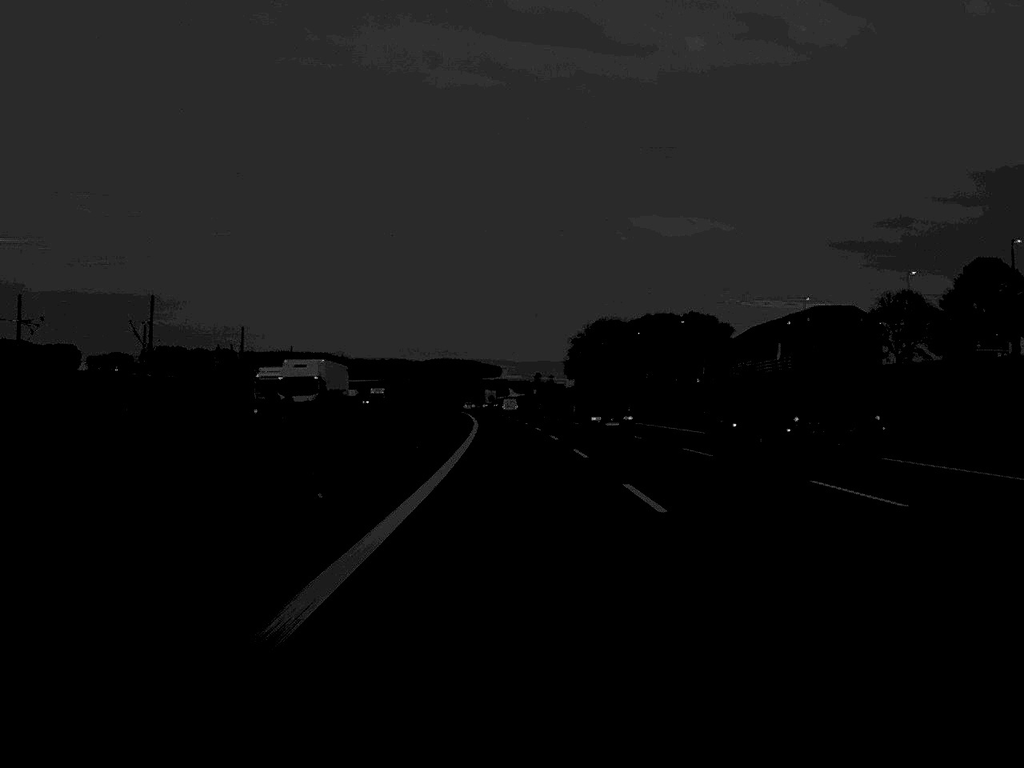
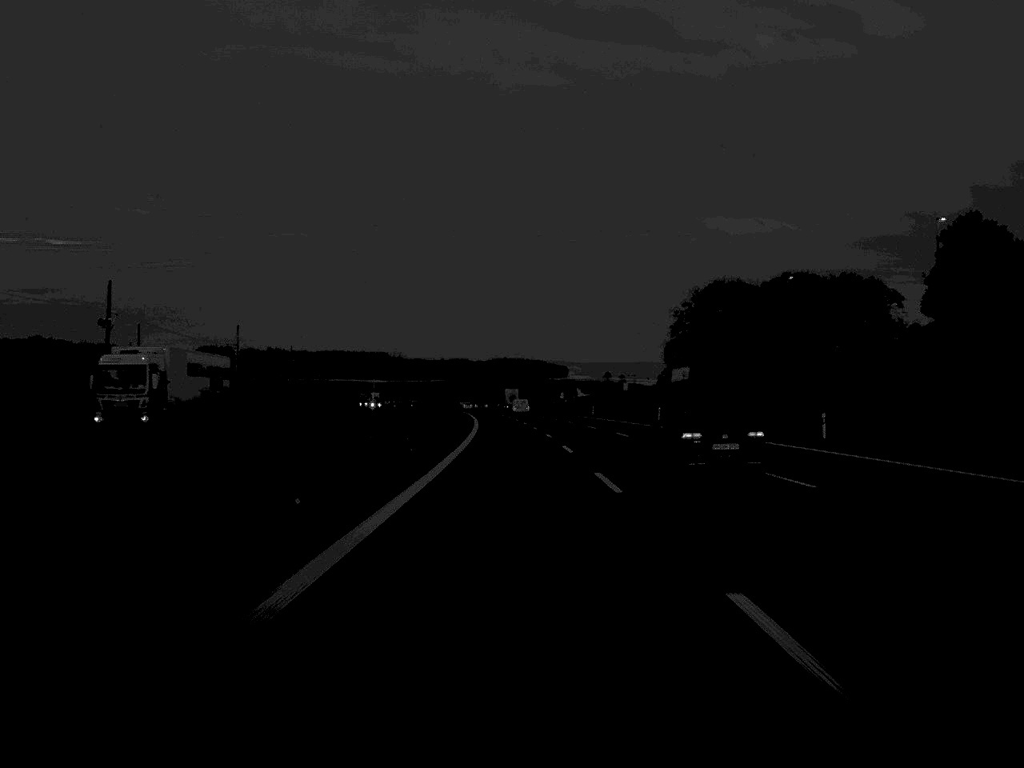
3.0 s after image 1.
(-2.8, +119.8) m; -3°
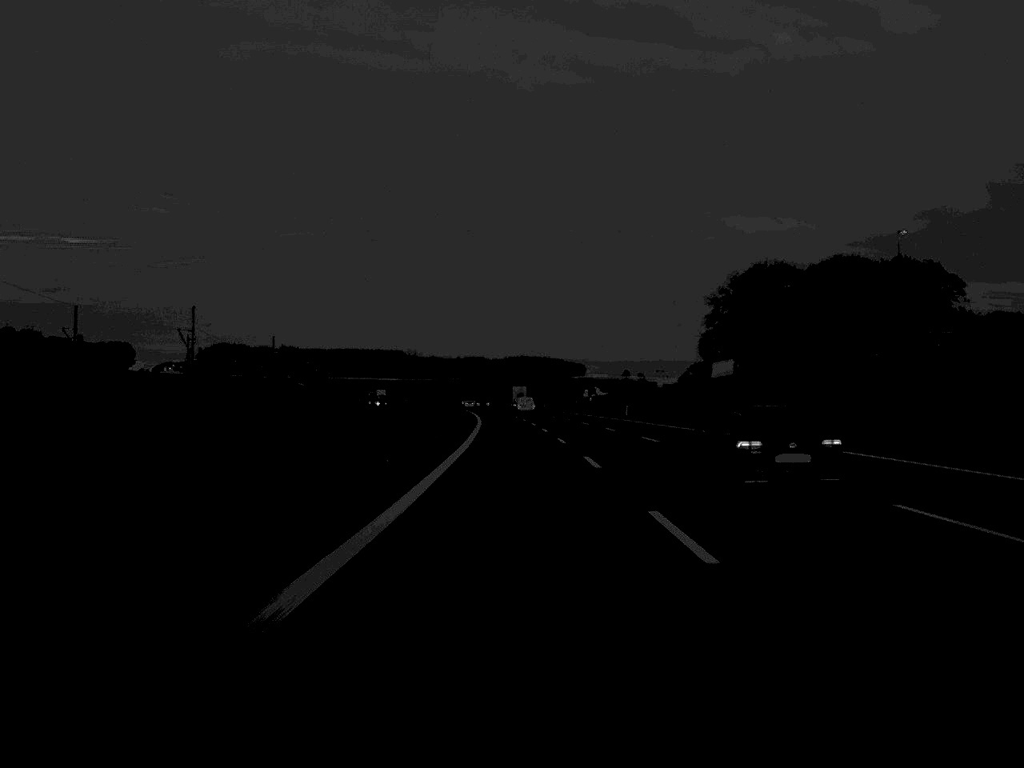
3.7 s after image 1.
(-0.2, +28.0) m; -1°
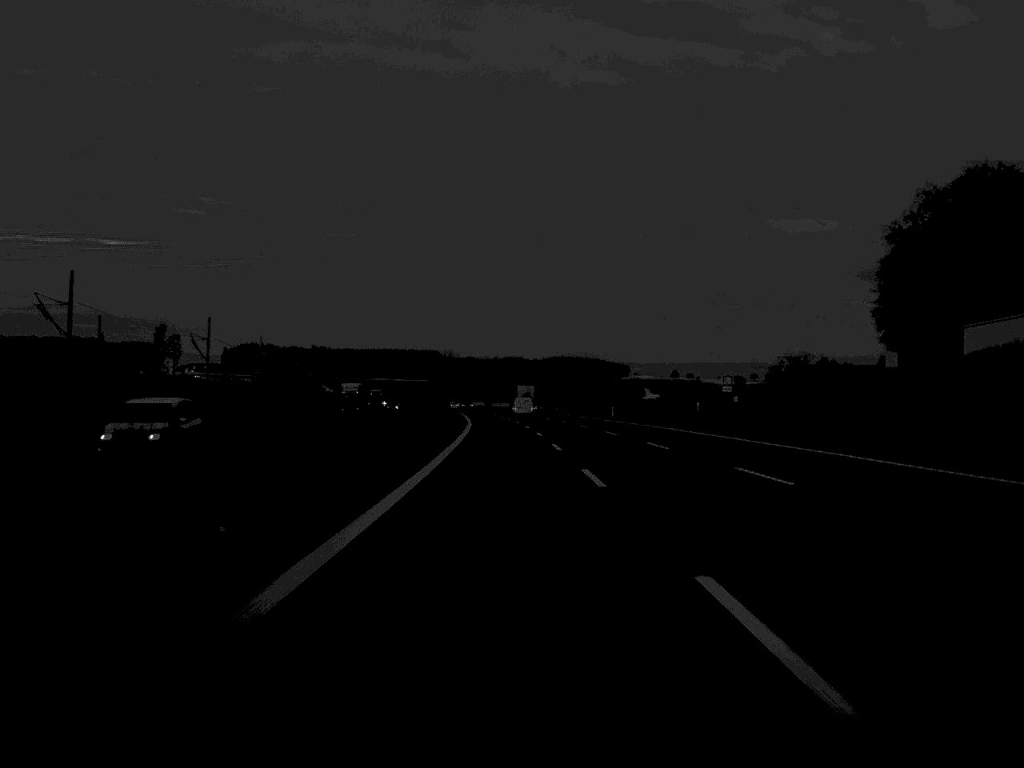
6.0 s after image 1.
(-1.4, +95.1) m; -2°
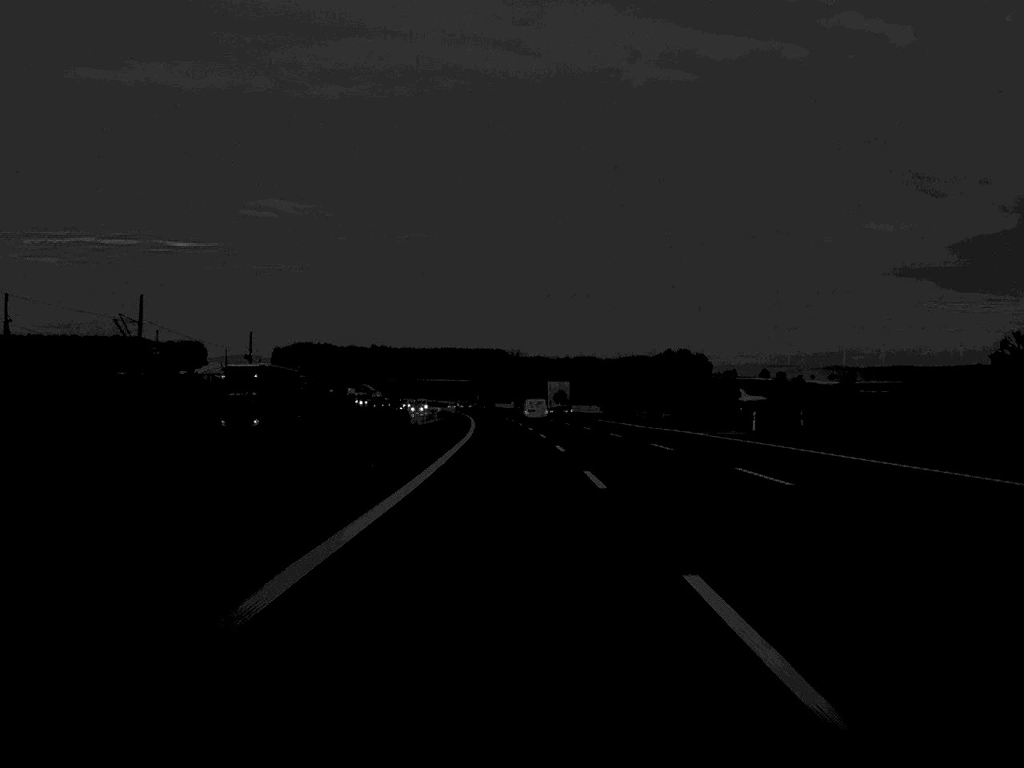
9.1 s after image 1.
(-3.4, +124.1) m; -3°
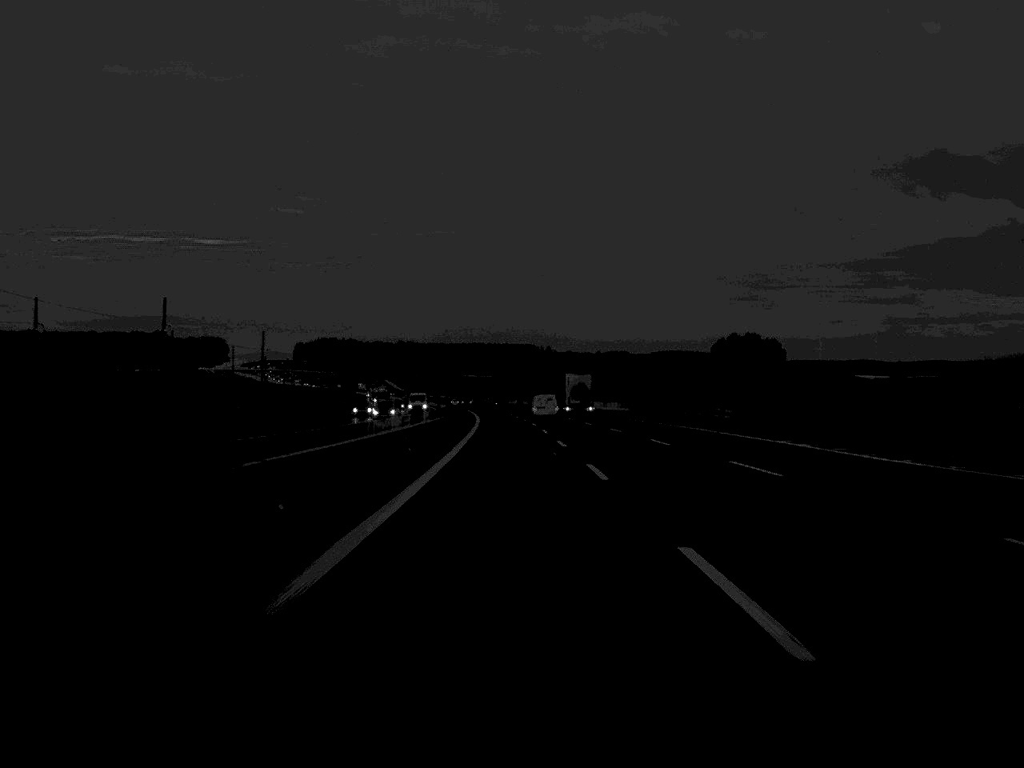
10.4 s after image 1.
(-0.6, +51.5) m; -1°
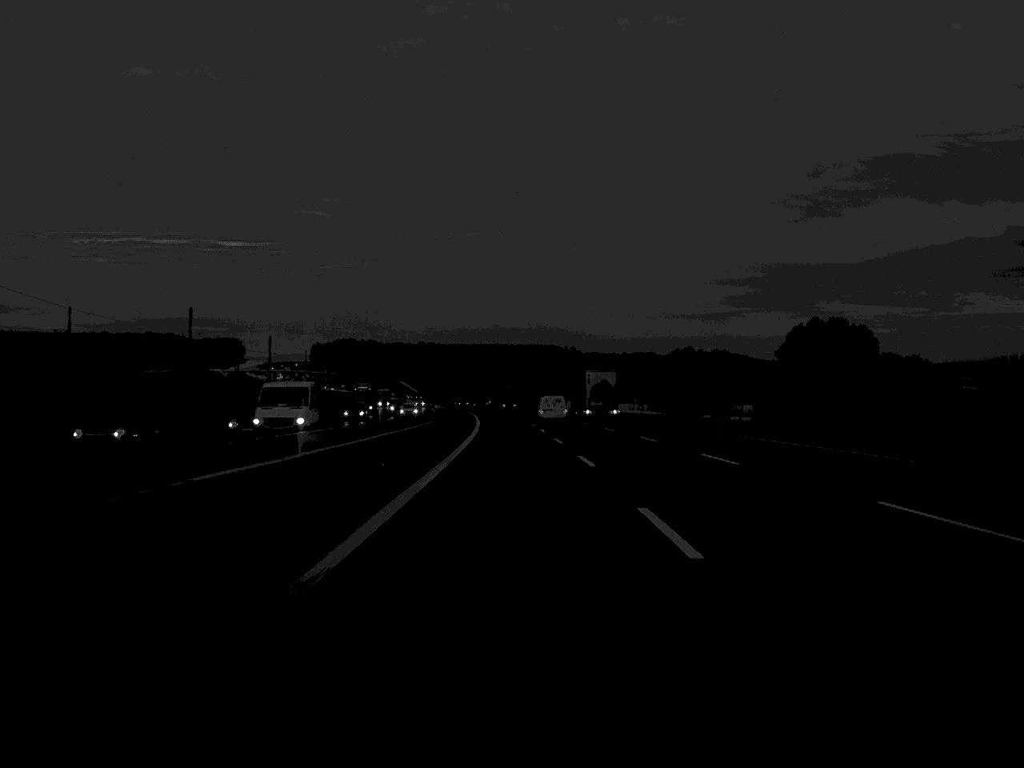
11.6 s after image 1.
(-0.4, +48.2) m; -1°
